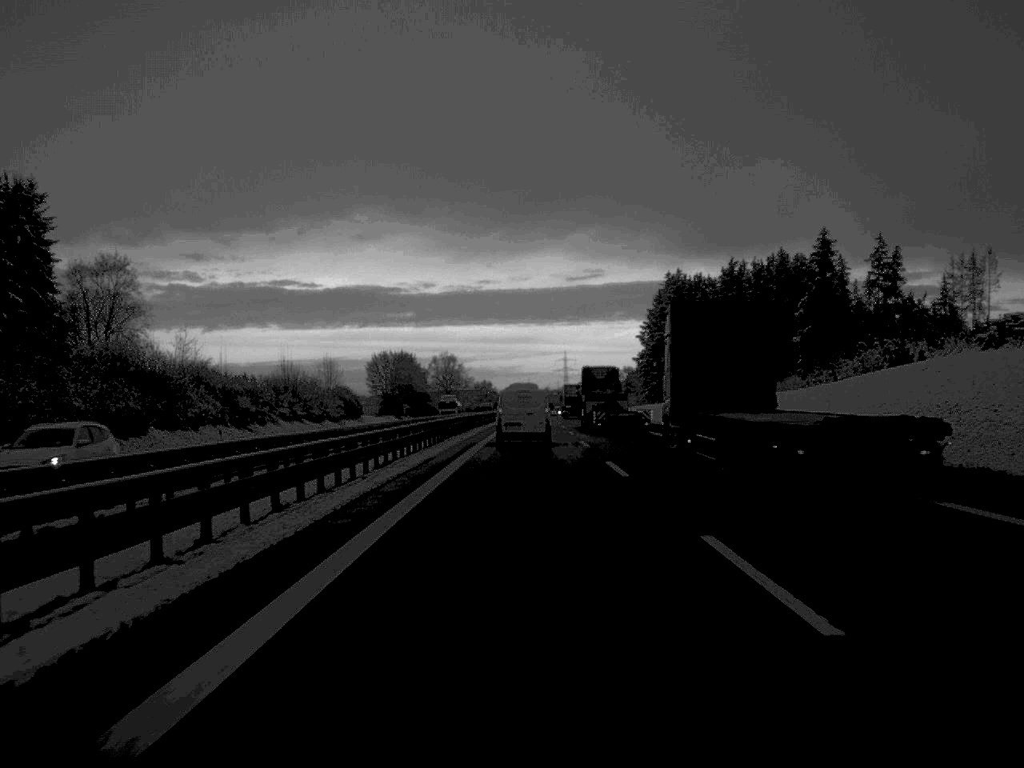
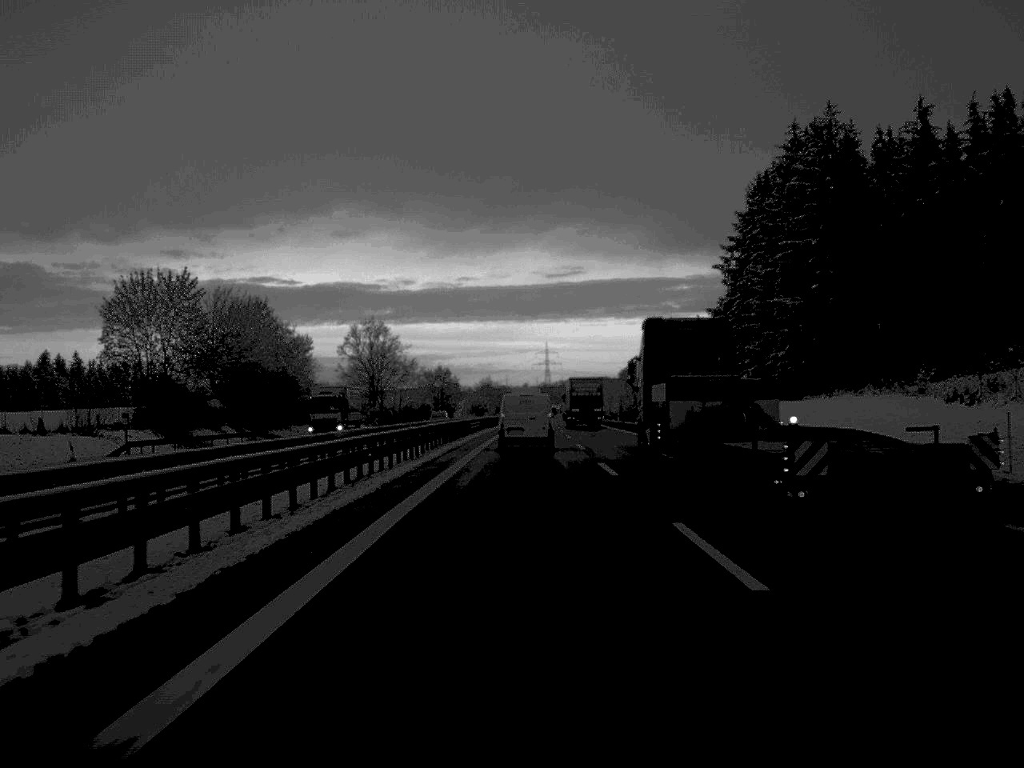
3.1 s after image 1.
(+0.9, +123.7) m; +1°
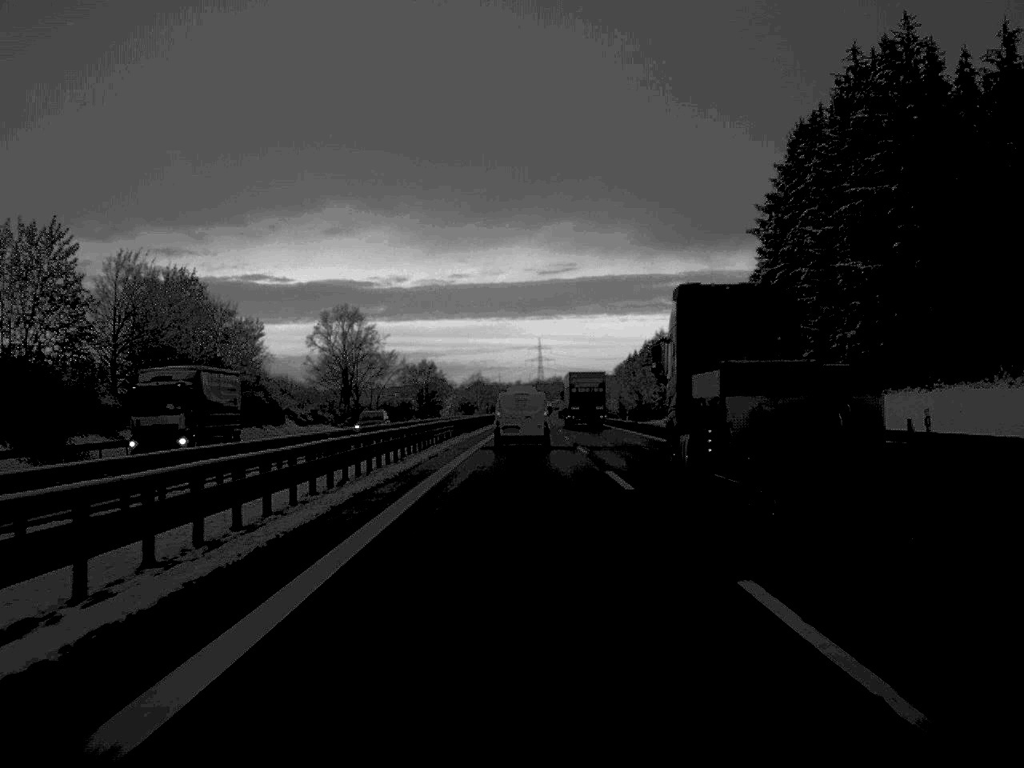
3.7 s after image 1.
(+0.1, +23.5) m; 0°
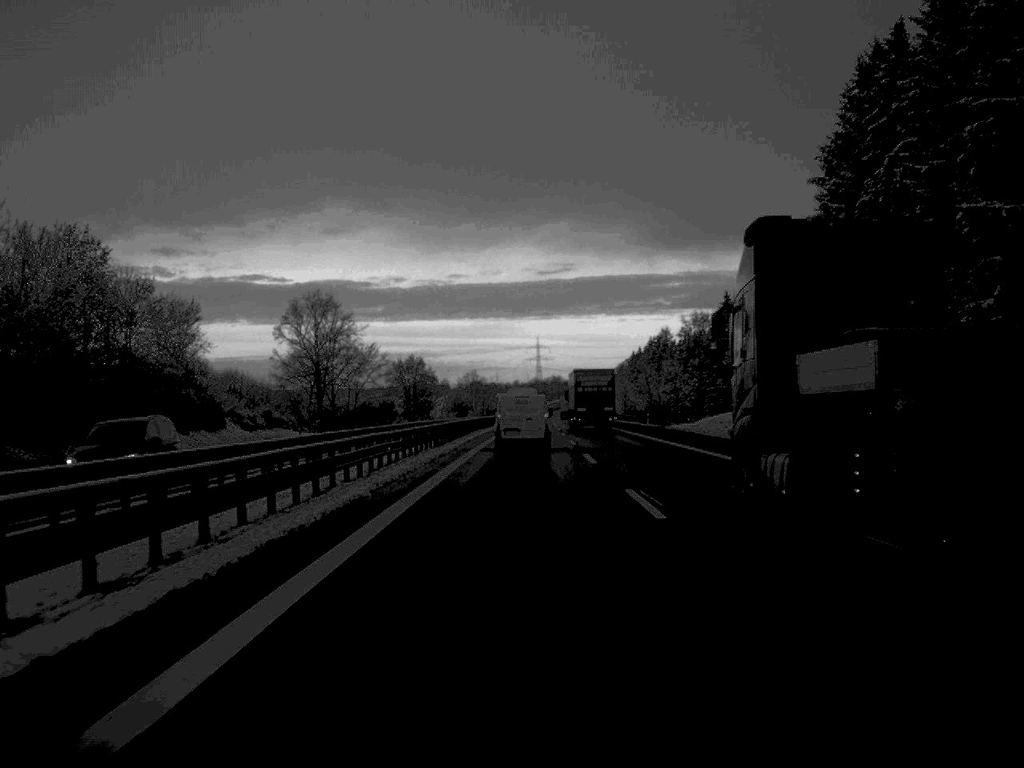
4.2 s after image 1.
(0.0, +23.6) m; 0°
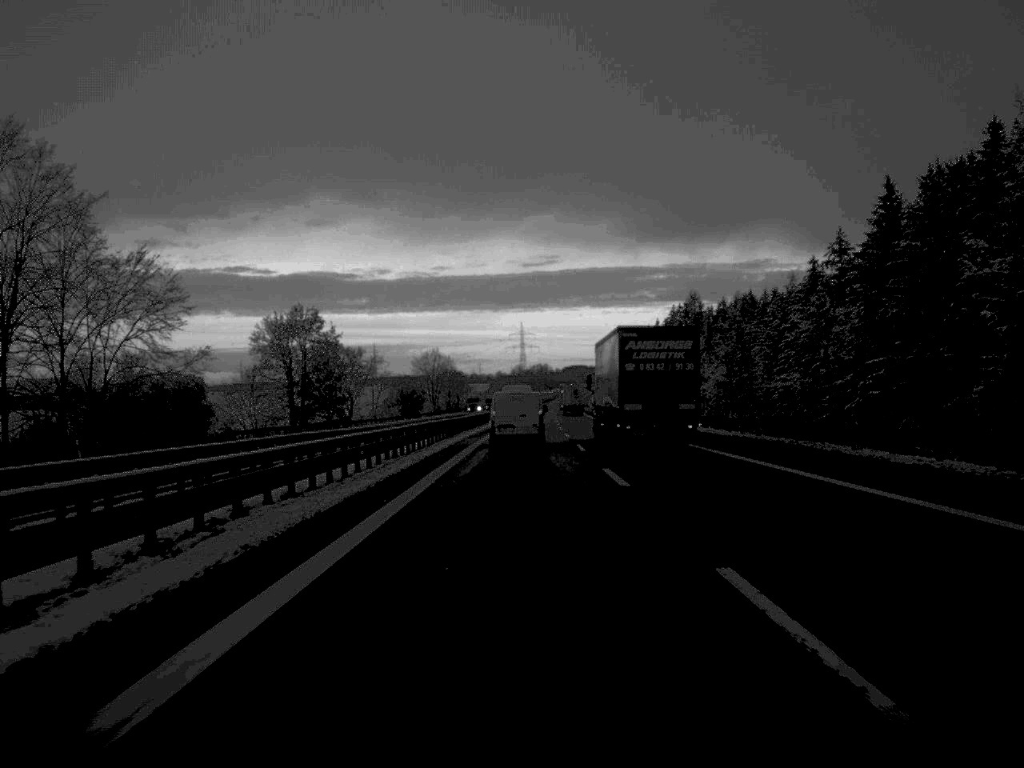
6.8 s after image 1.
(+0.6, +101.5) m; +1°
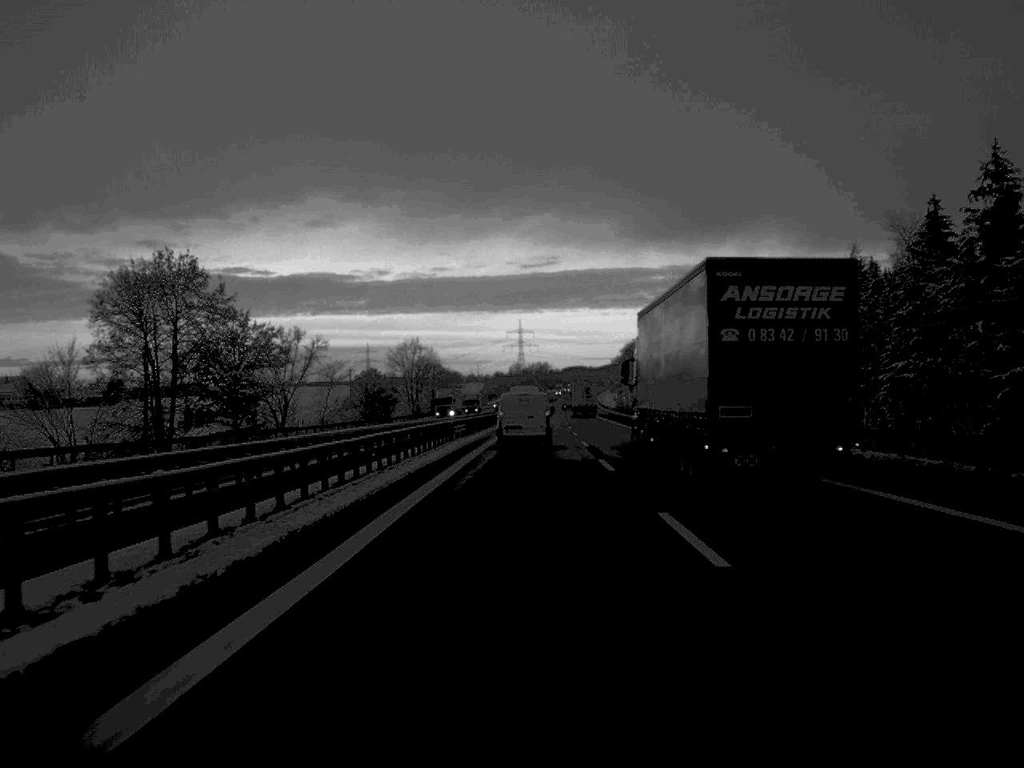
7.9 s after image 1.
(0.0, +47.6) m; 0°
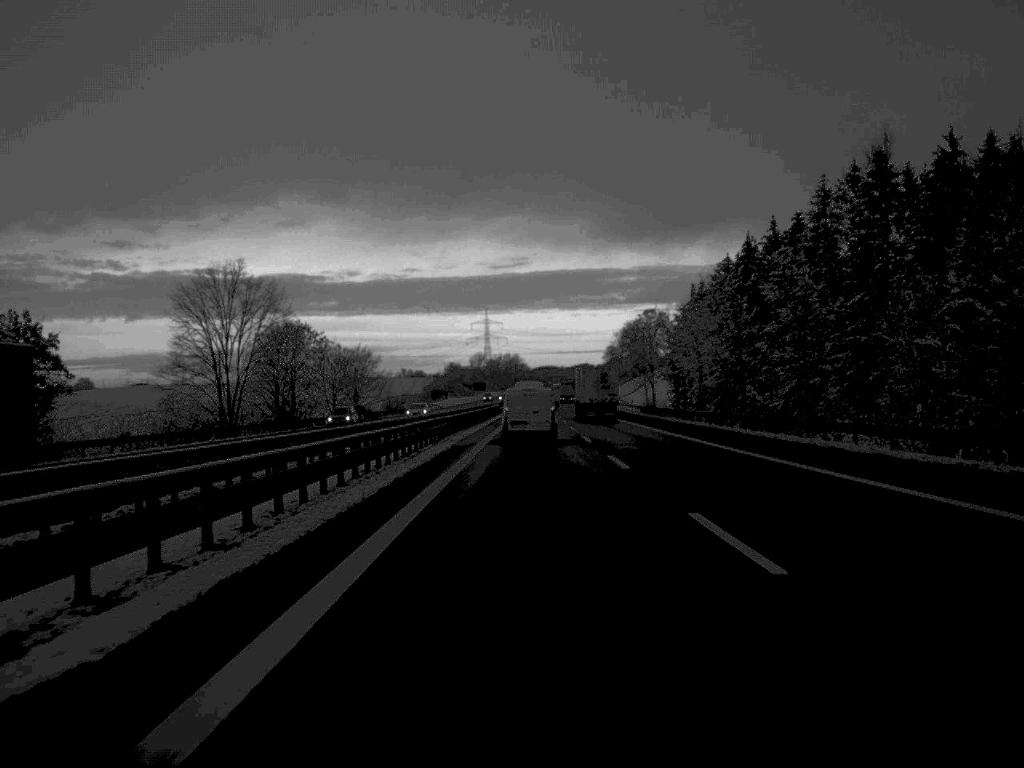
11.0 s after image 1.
(+1.5, +126.7) m; +1°
